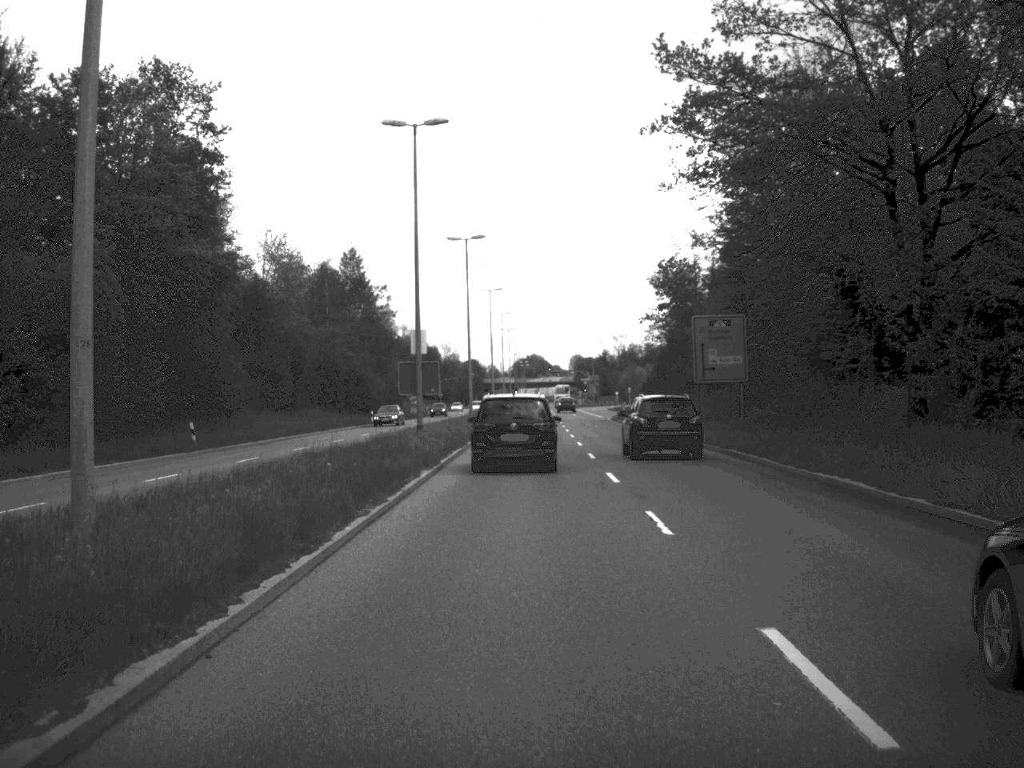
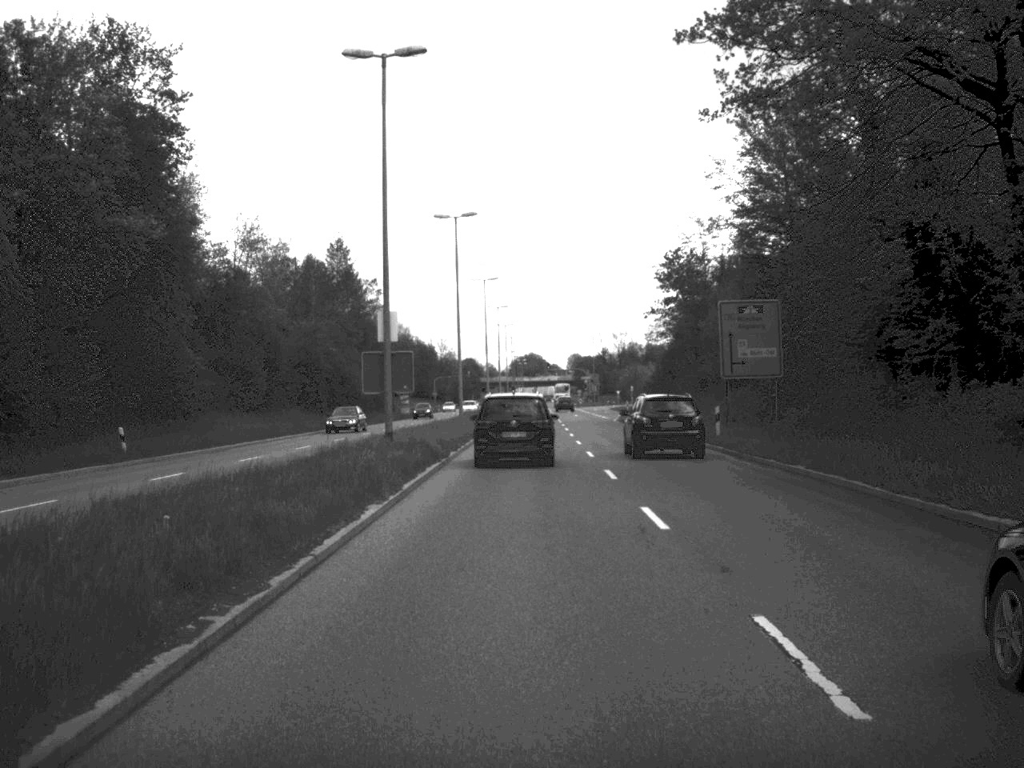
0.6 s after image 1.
(0.0, +8.3) m; 0°
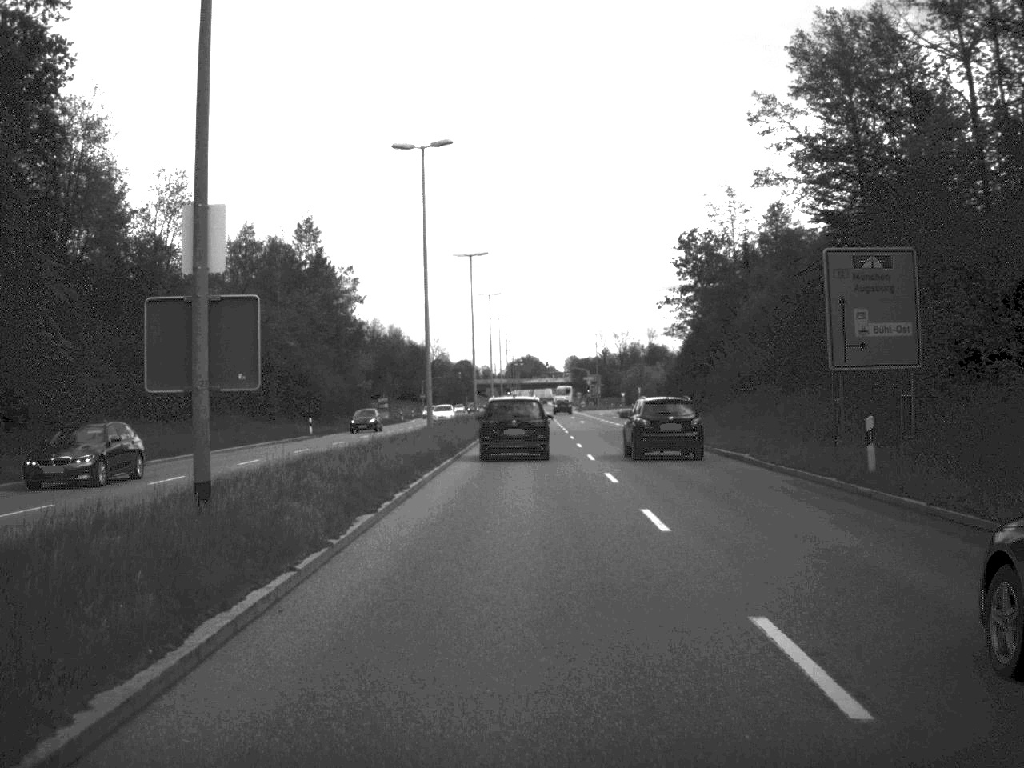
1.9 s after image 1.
(0.0, +17.7) m; 0°
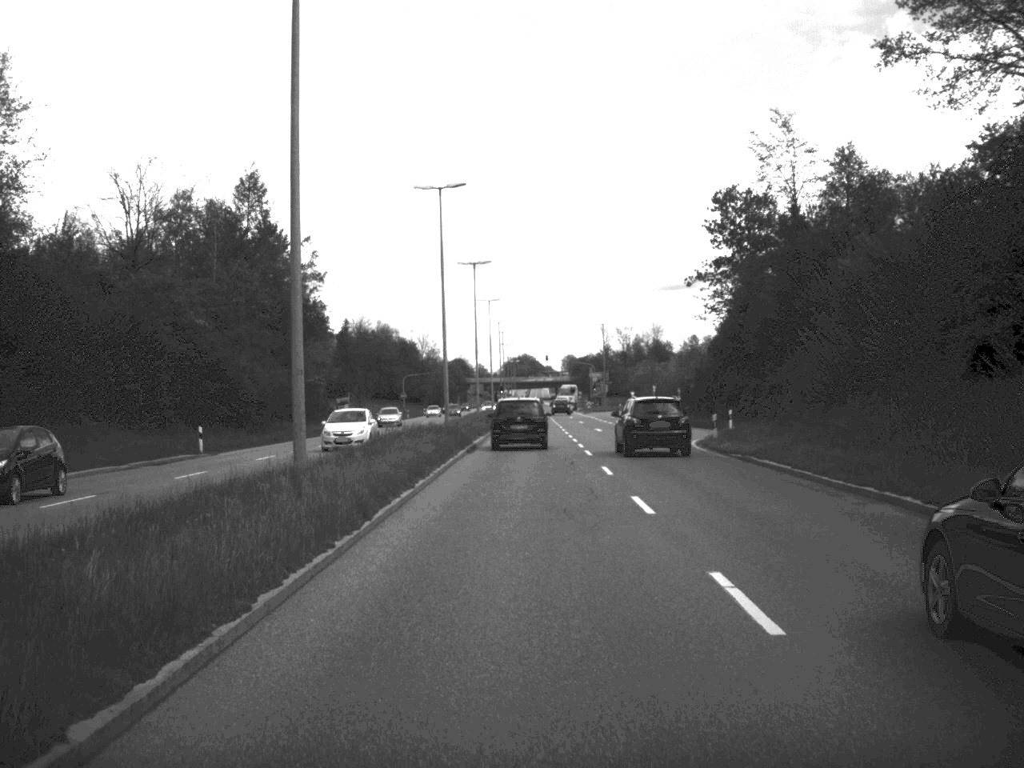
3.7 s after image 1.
(0.0, +24.1) m; 0°
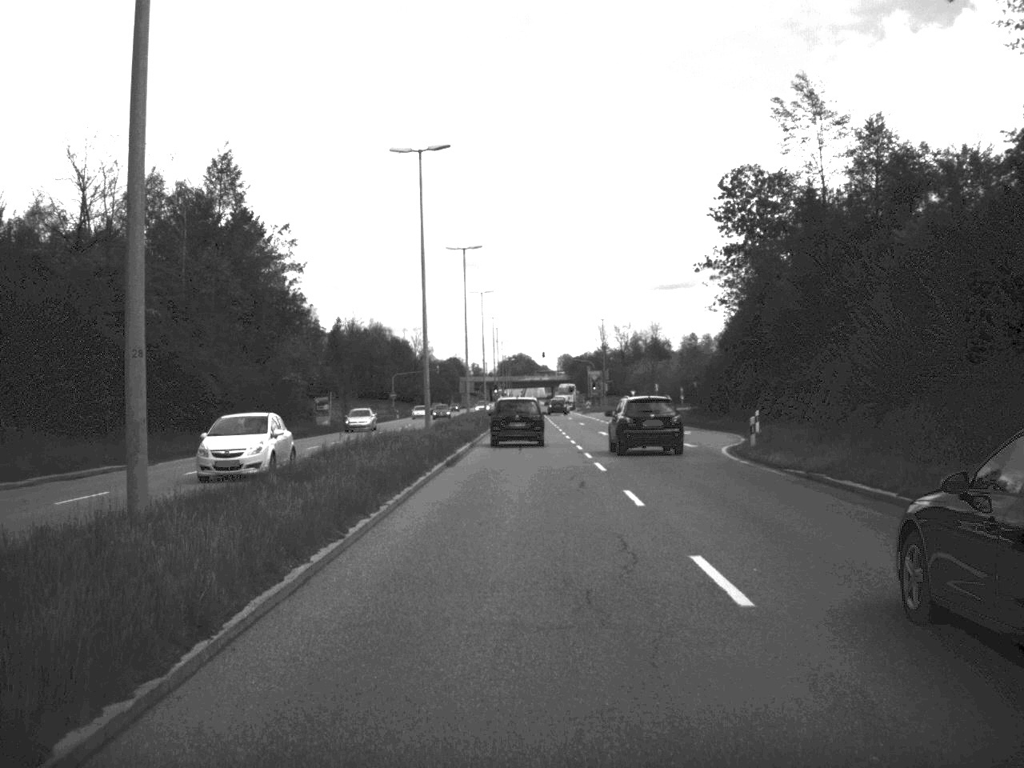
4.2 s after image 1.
(0.0, +7.7) m; 0°
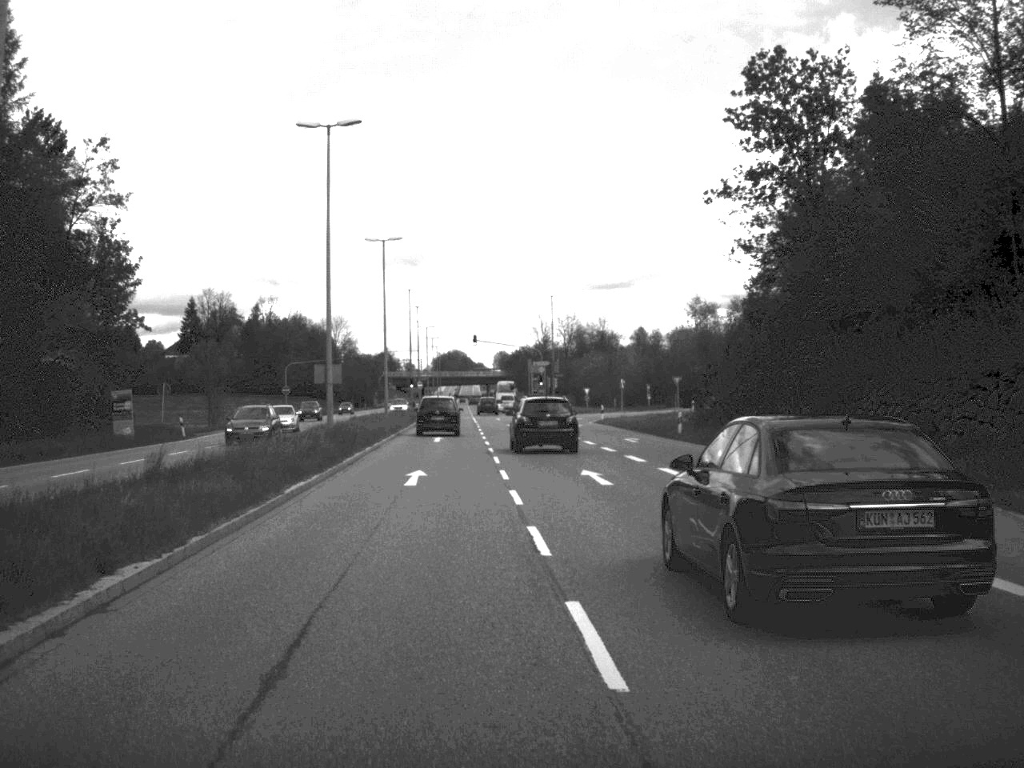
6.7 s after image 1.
(+0.7, +32.3) m; +3°
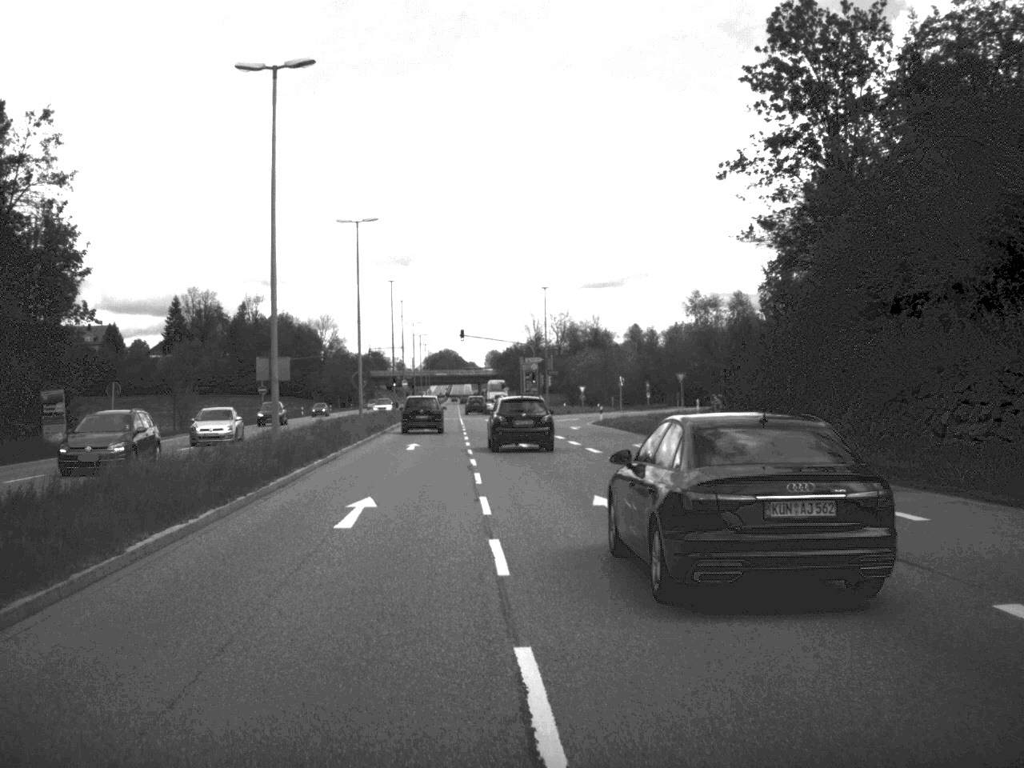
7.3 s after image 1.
(0.0, +7.5) m; 0°
